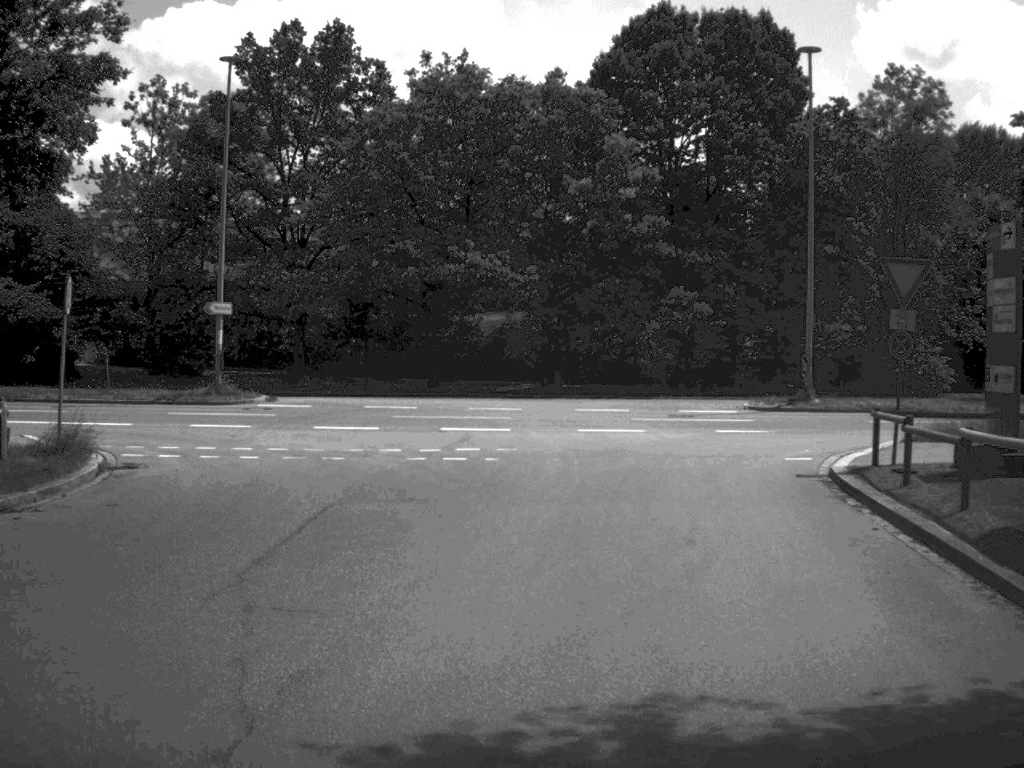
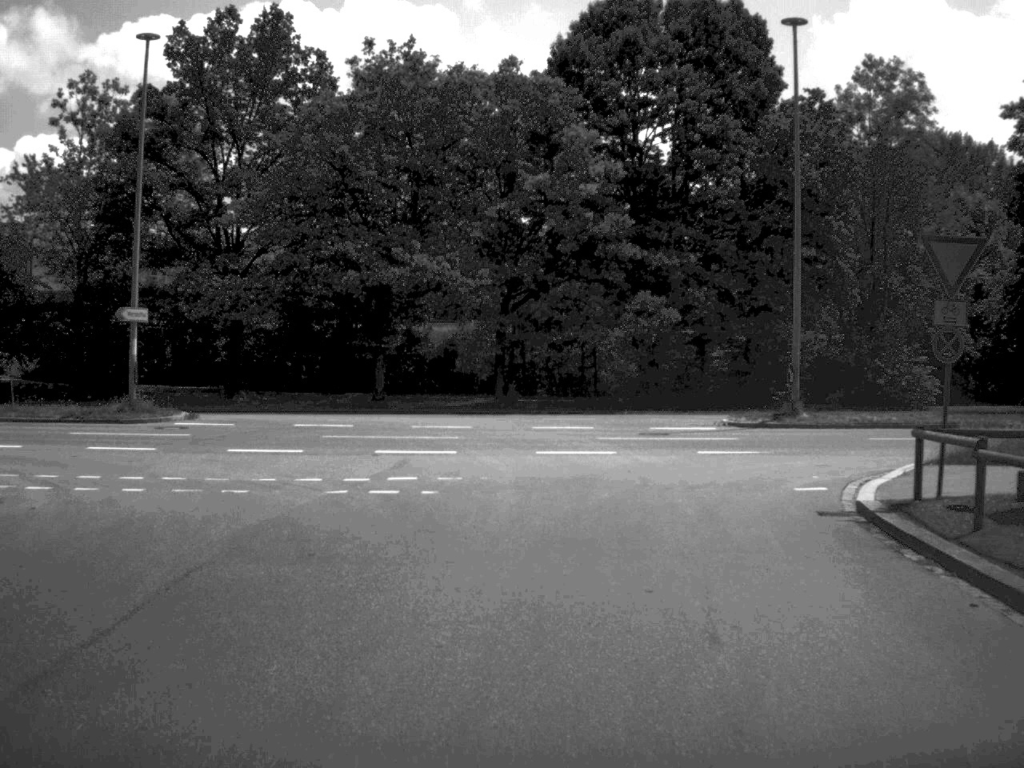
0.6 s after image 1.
(0.0, +3.5) m; +2°
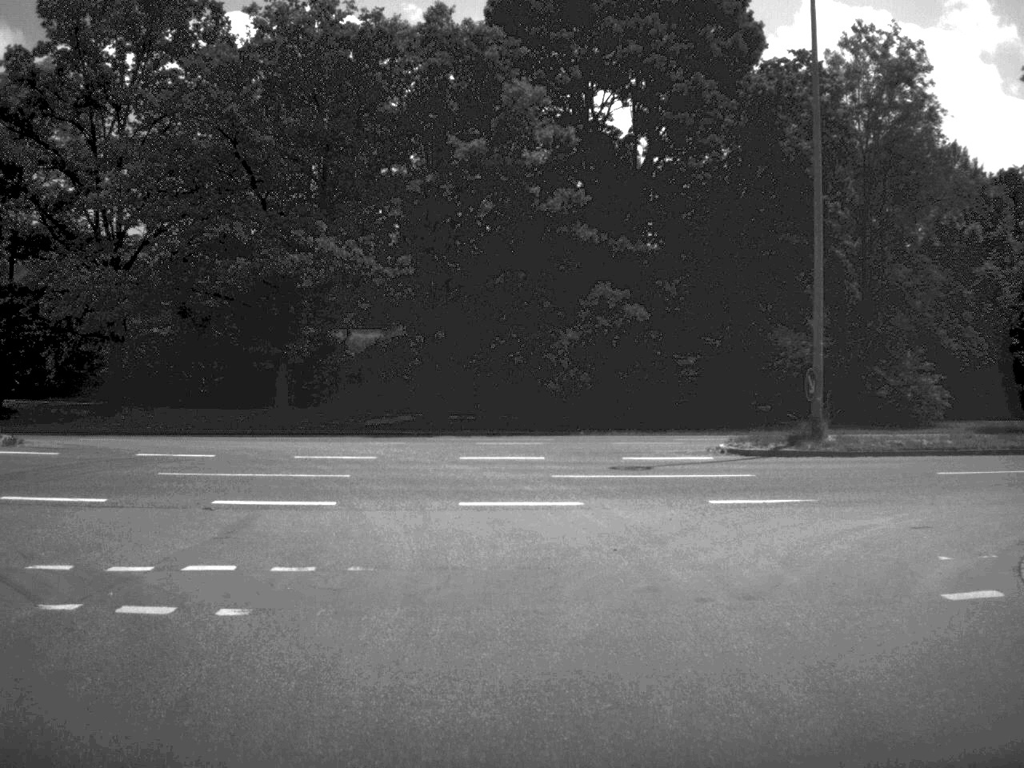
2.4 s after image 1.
(+0.2, +8.4) m; +2°
